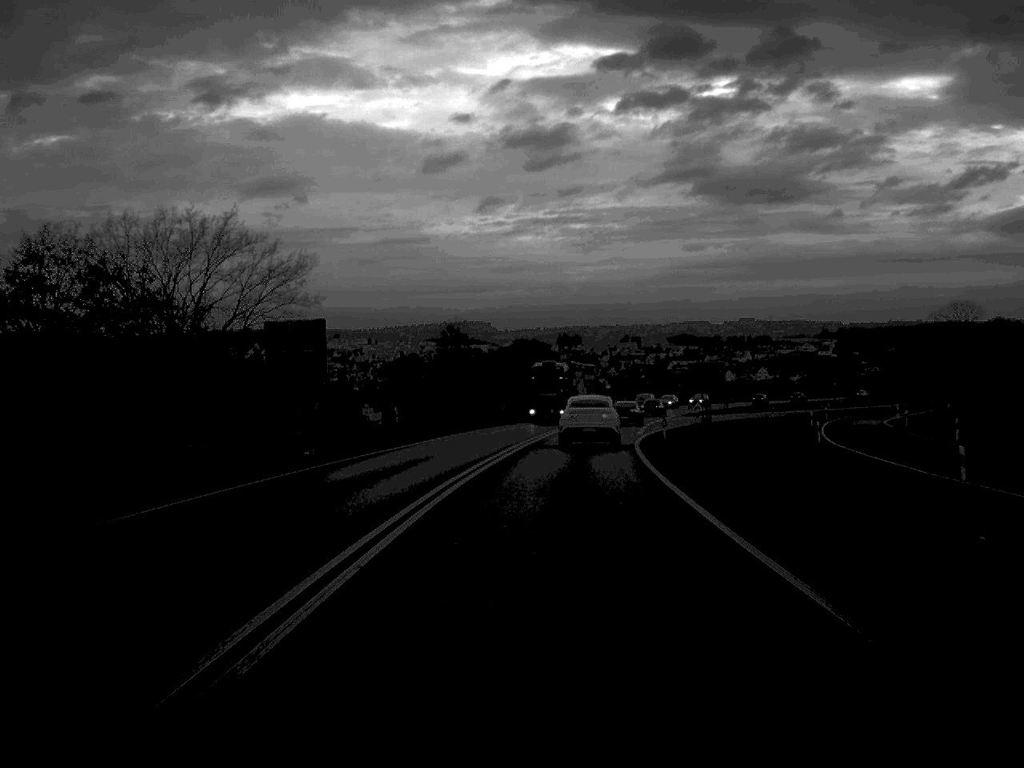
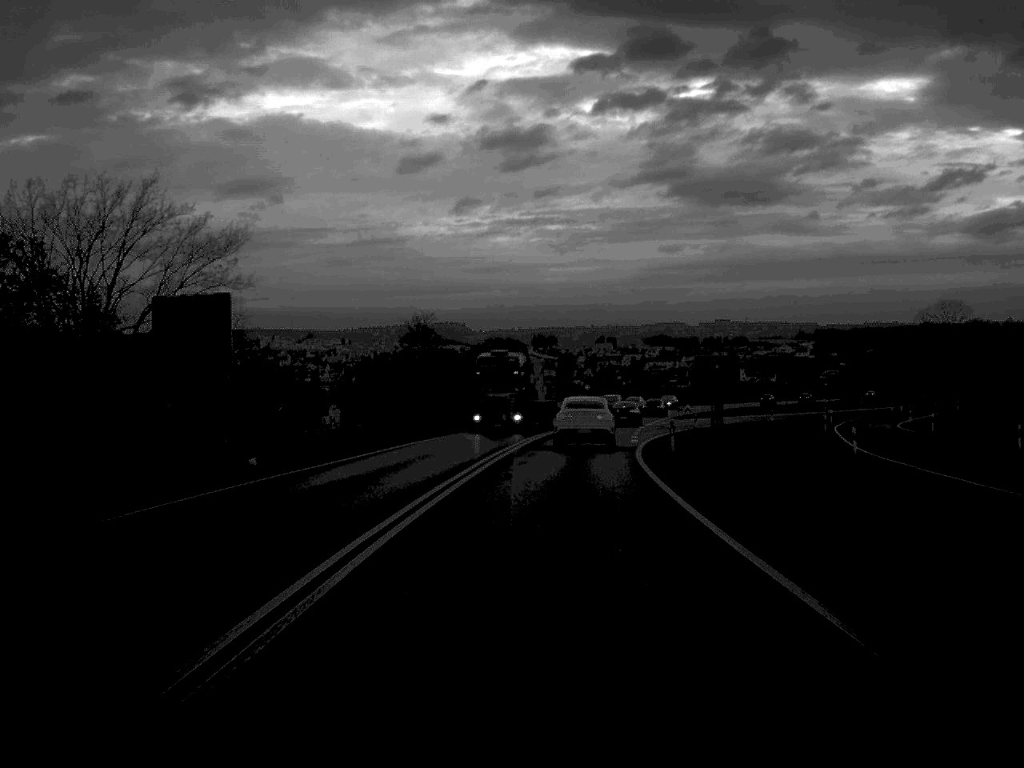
(+0.1, +10.3) m; +1°
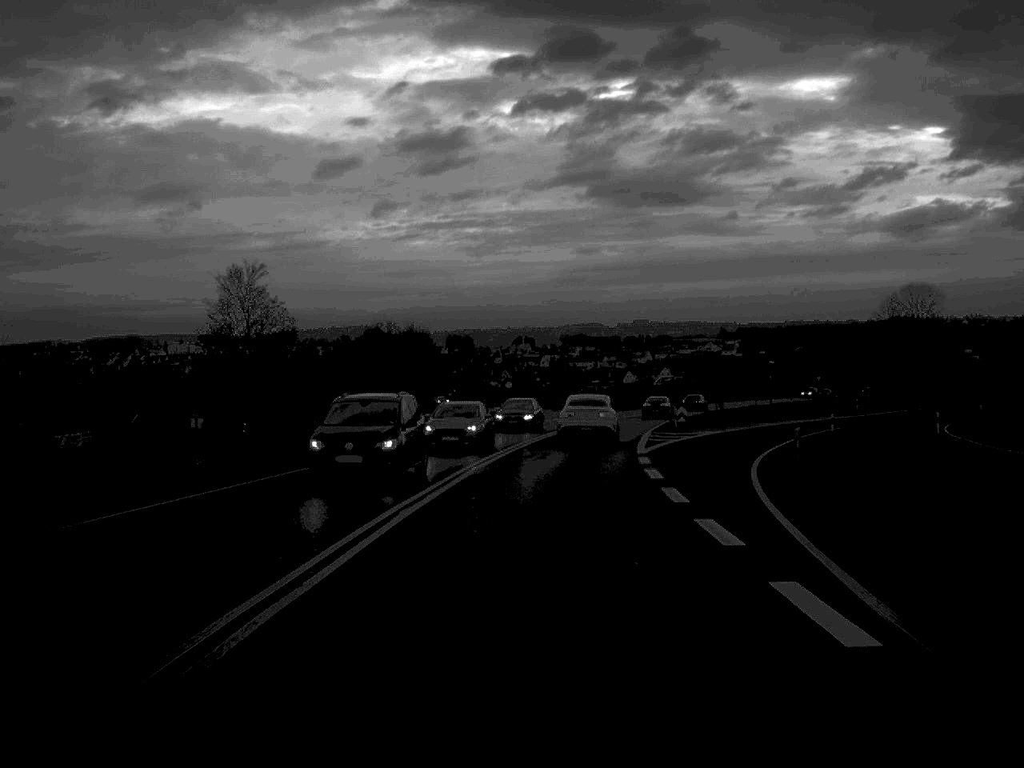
(+1.4, +41.7) m; +4°
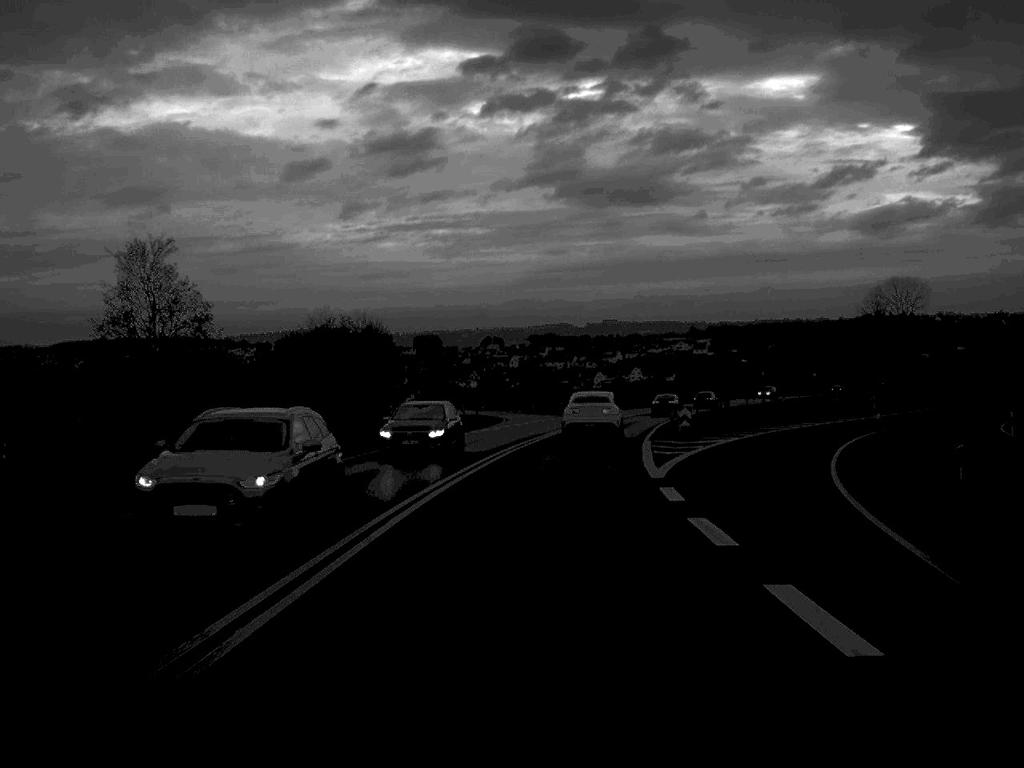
(+0.1, +12.3) m; +1°
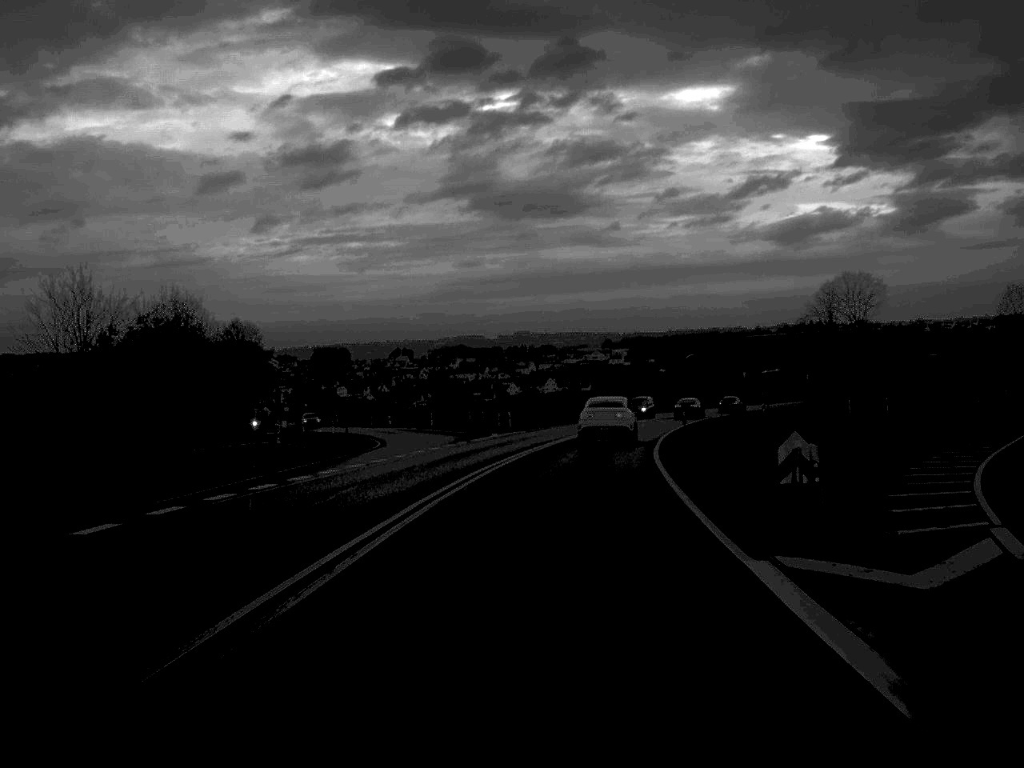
(+1.1, +32.1) m; +4°
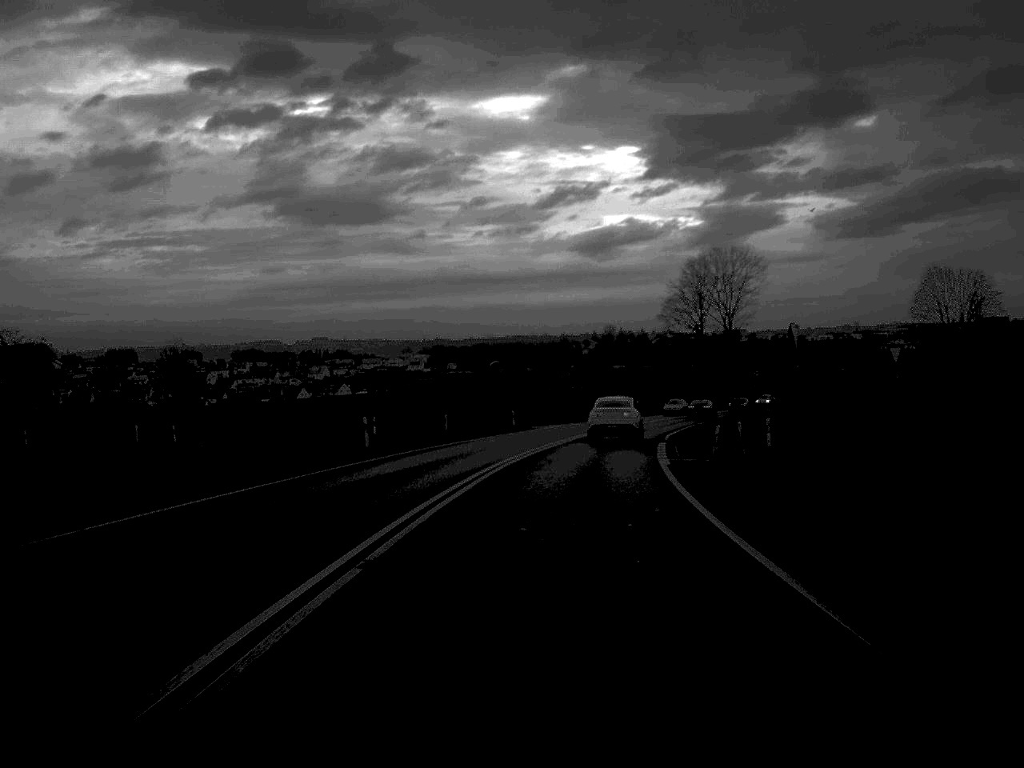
(+4.1, +58.5) m; +9°
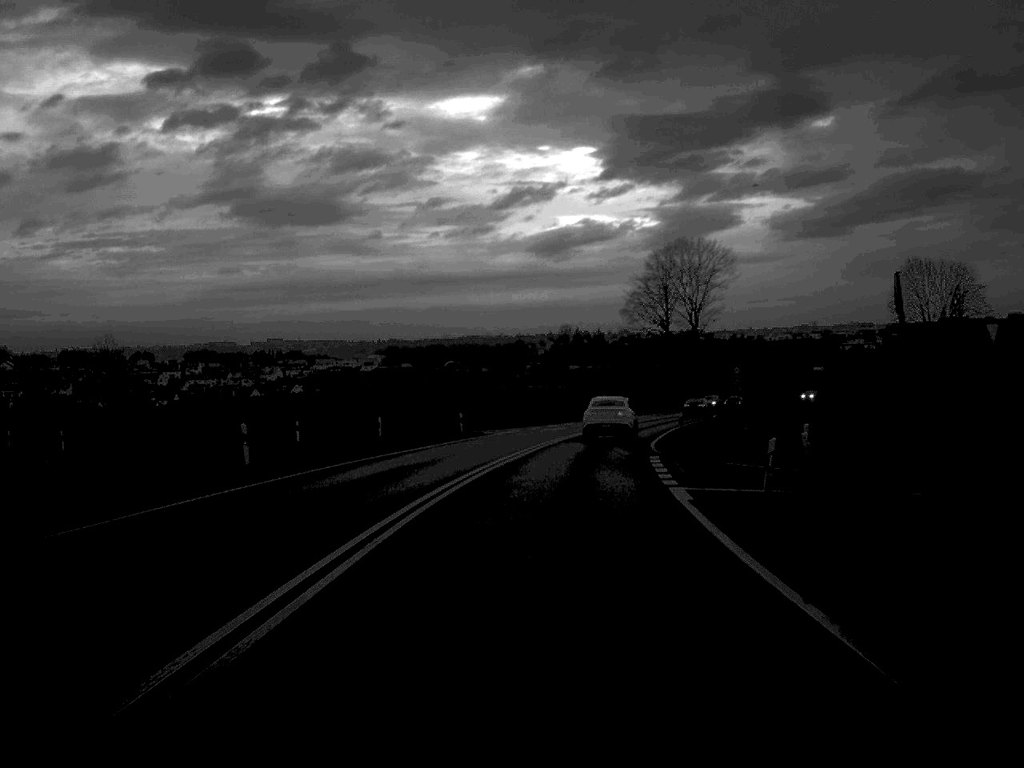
(+0.2, +11.5) m; +2°
